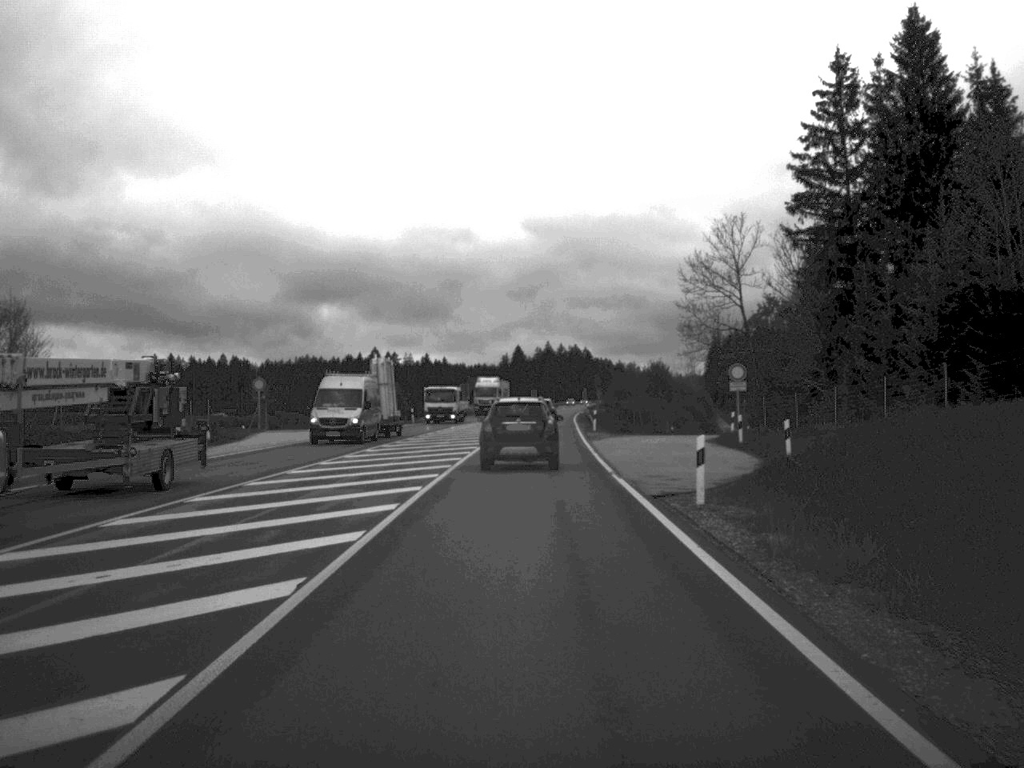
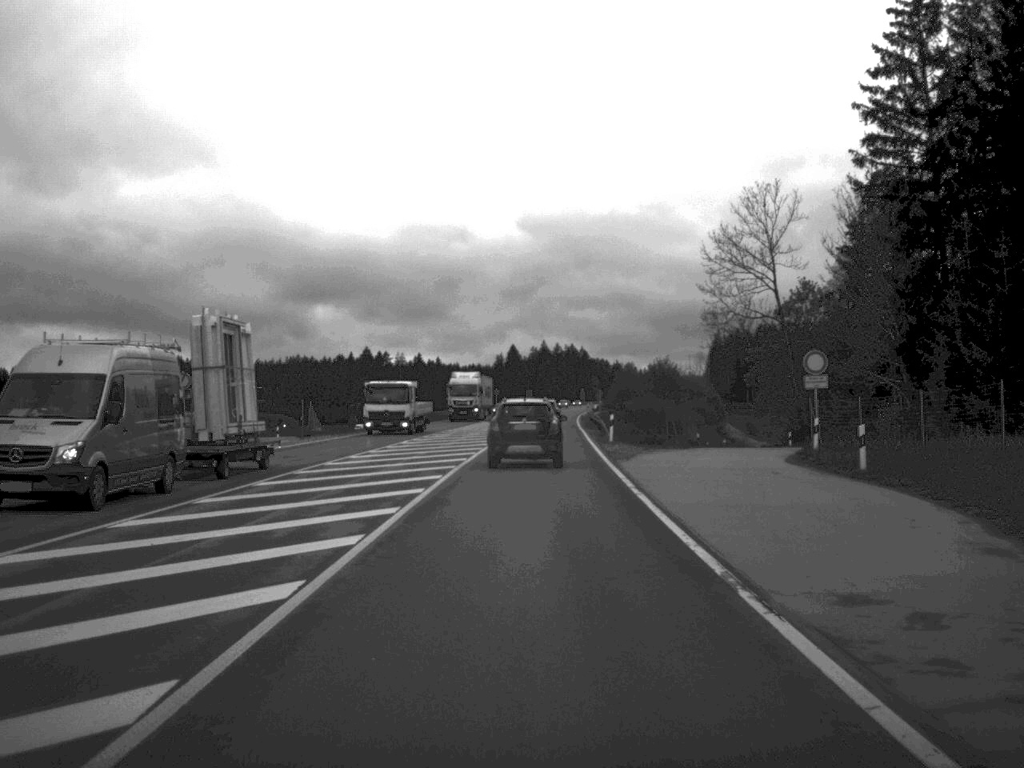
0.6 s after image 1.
(0.0, +16.2) m; 0°
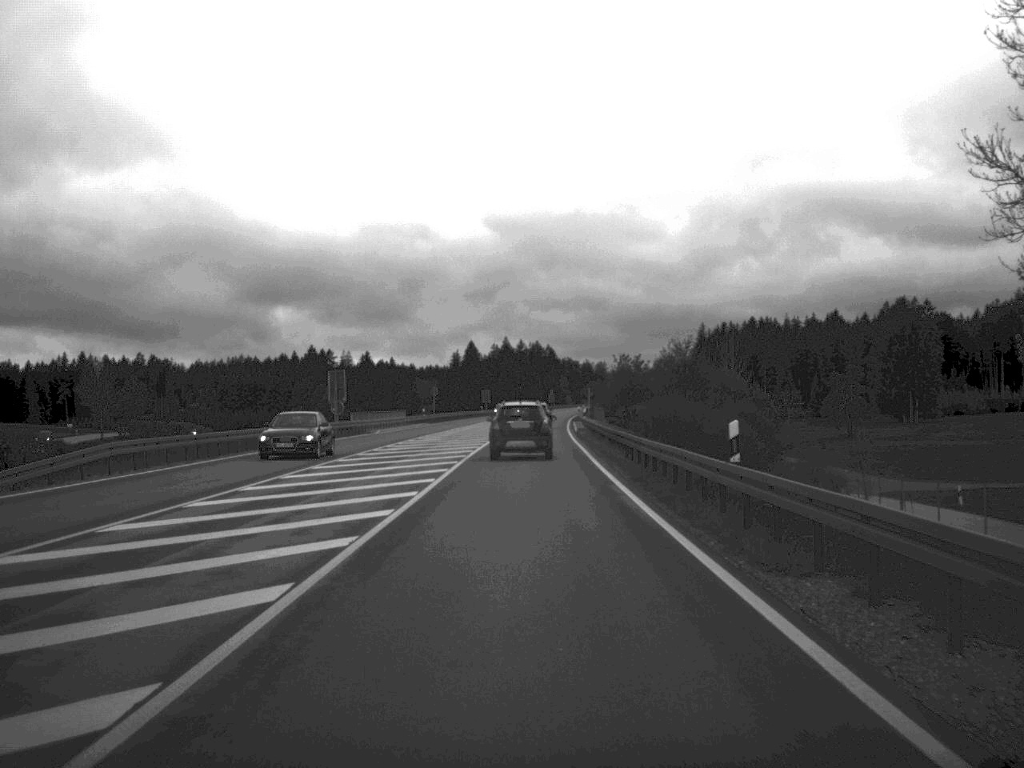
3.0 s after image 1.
(+0.9, +60.6) m; +2°
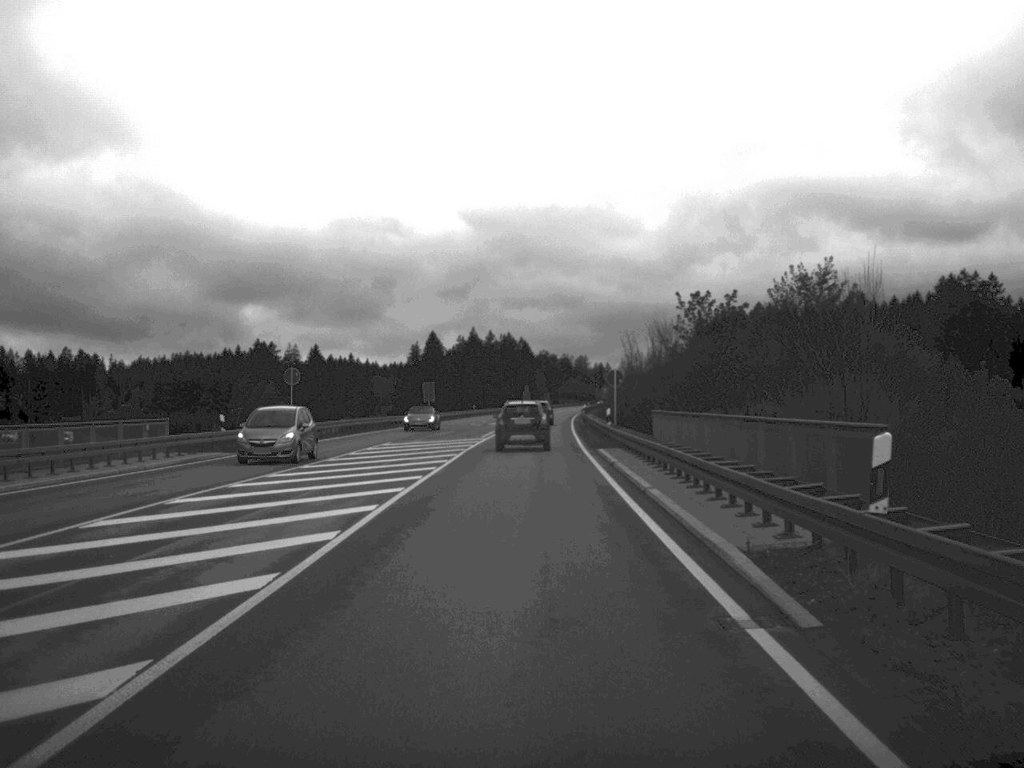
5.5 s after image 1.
(+0.6, +64.1) m; +1°
